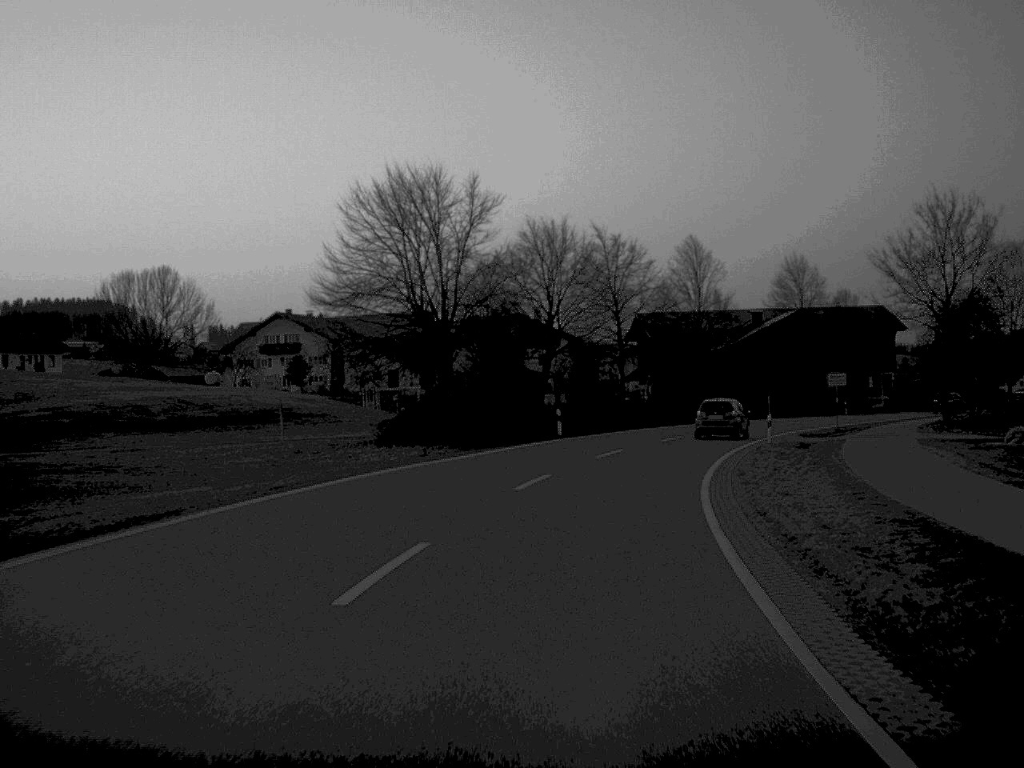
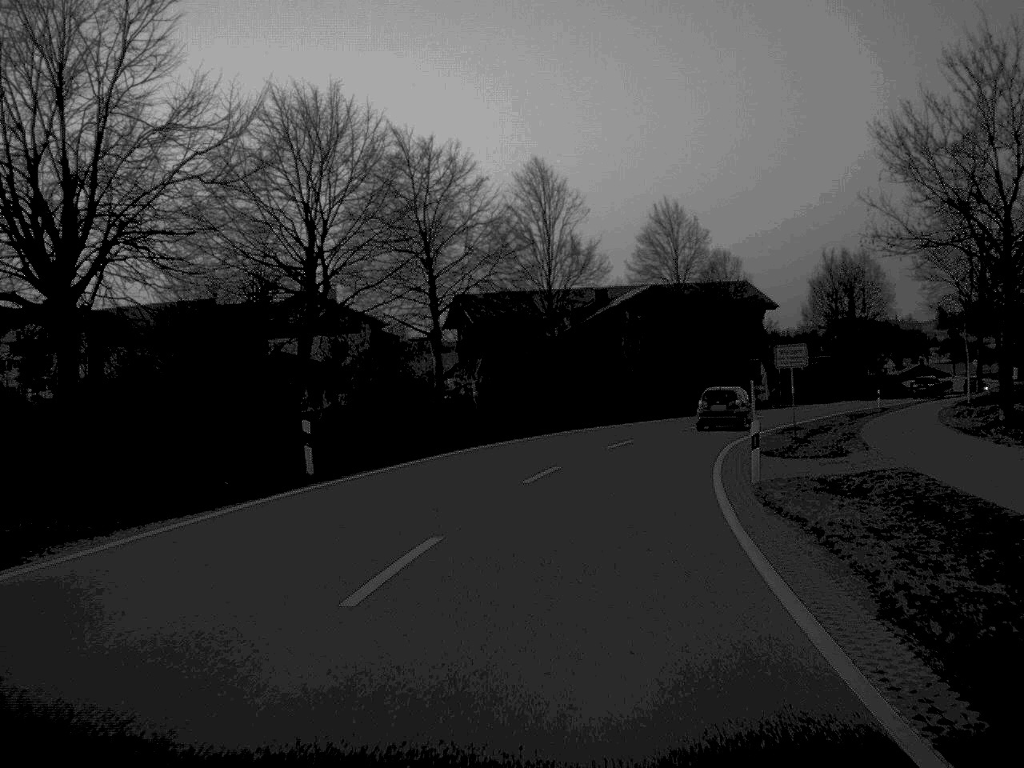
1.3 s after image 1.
(+1.7, +23.9) m; +8°
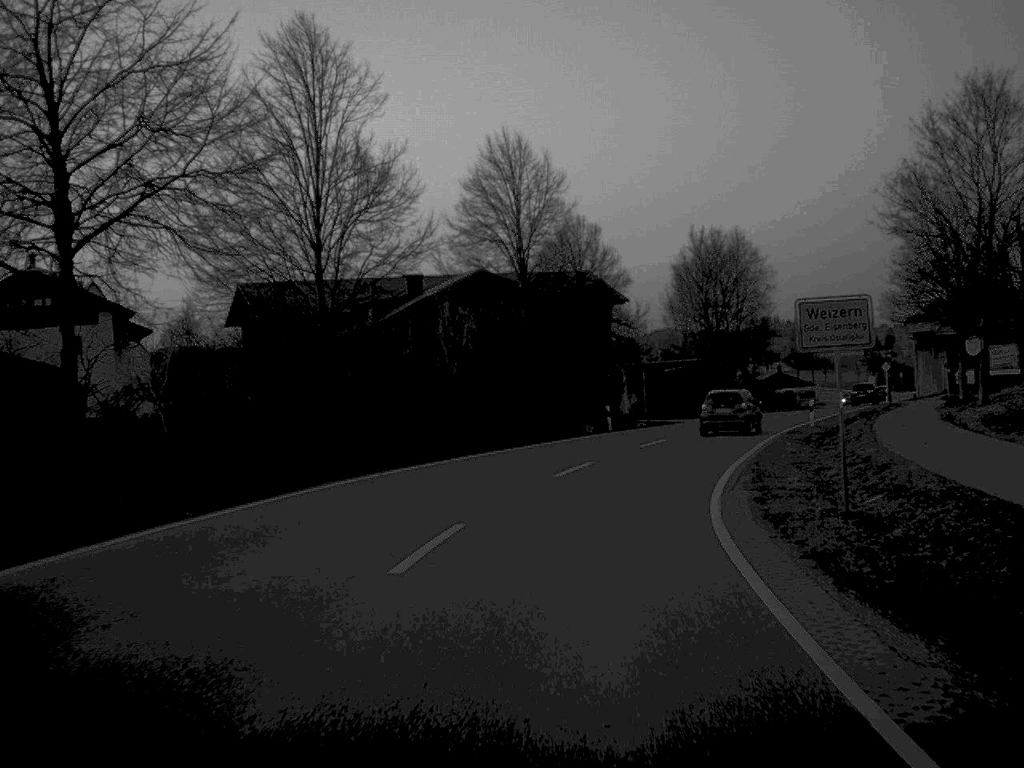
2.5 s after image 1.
(+1.5, +21.6) m; +8°
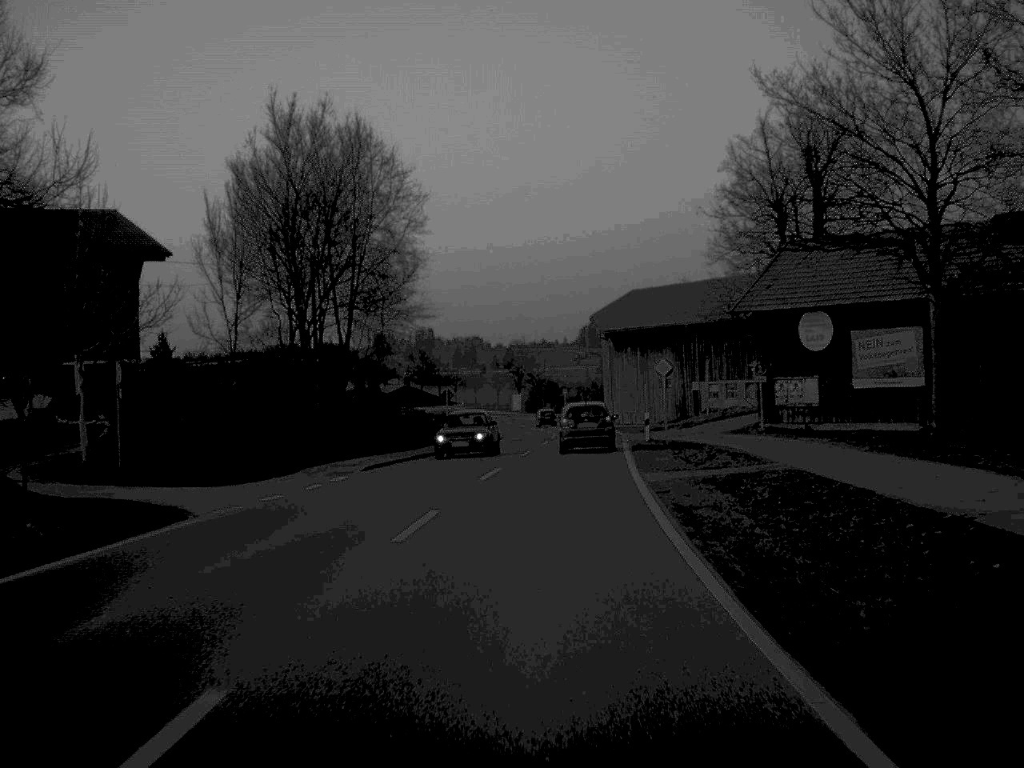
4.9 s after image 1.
(+6.9, +43.2) m; +17°
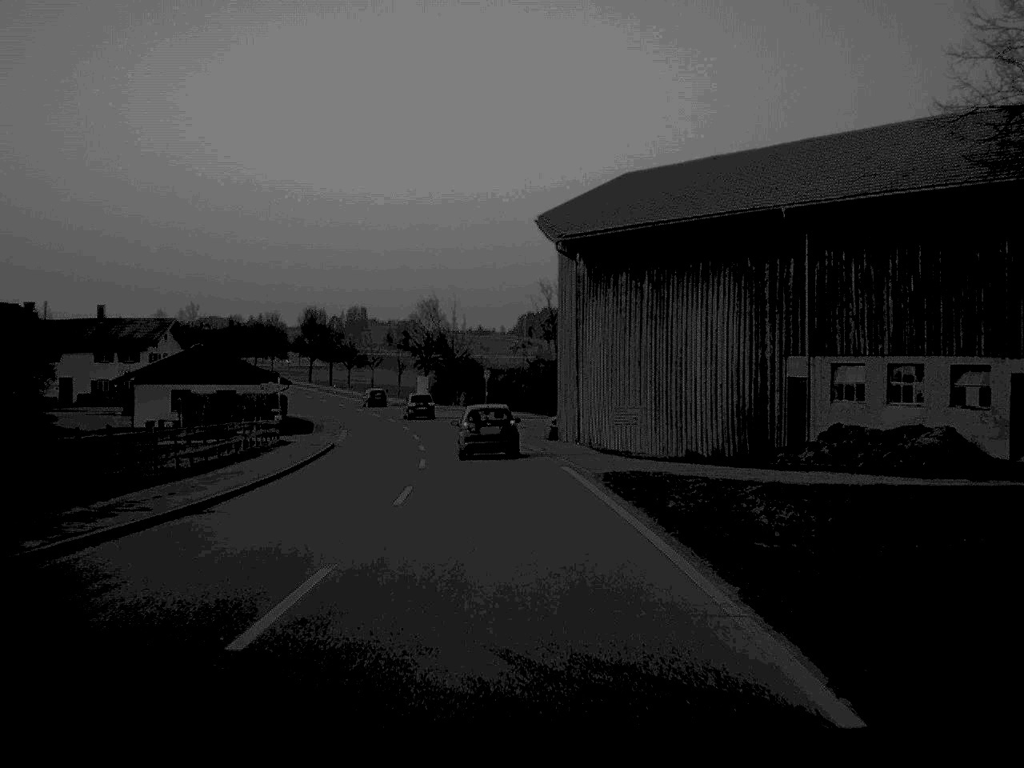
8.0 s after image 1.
(+2.4, +53.5) m; +3°
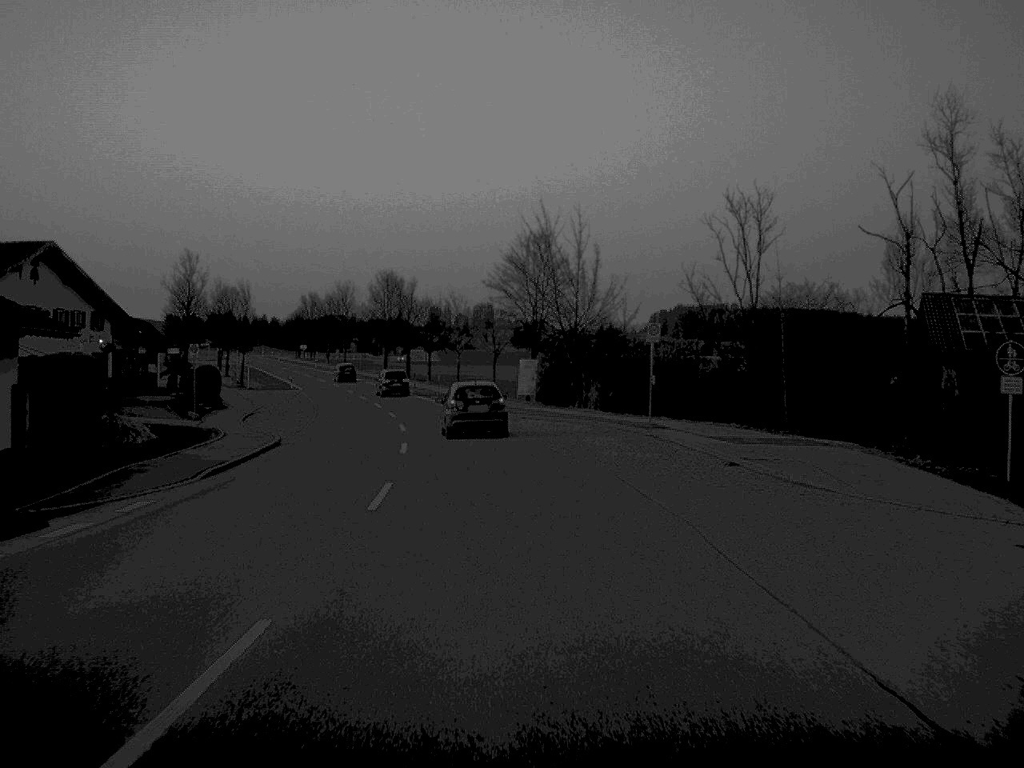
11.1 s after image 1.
(-2.4, +51.6) m; -6°
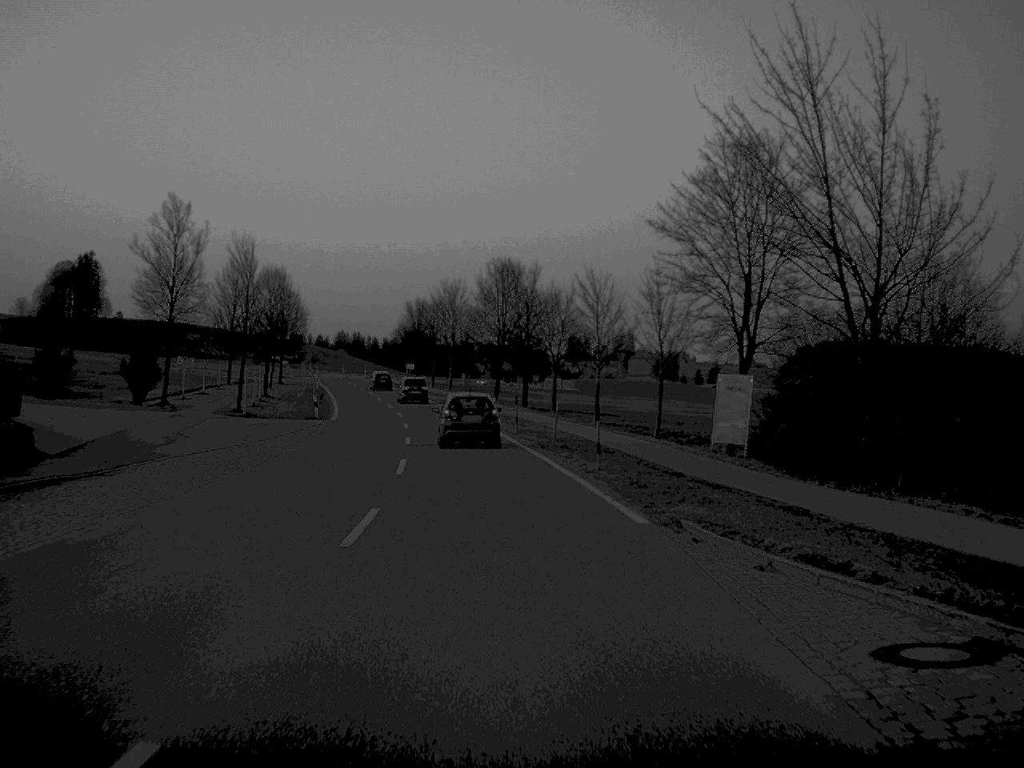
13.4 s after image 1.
(-1.9, +38.8) m; -6°
